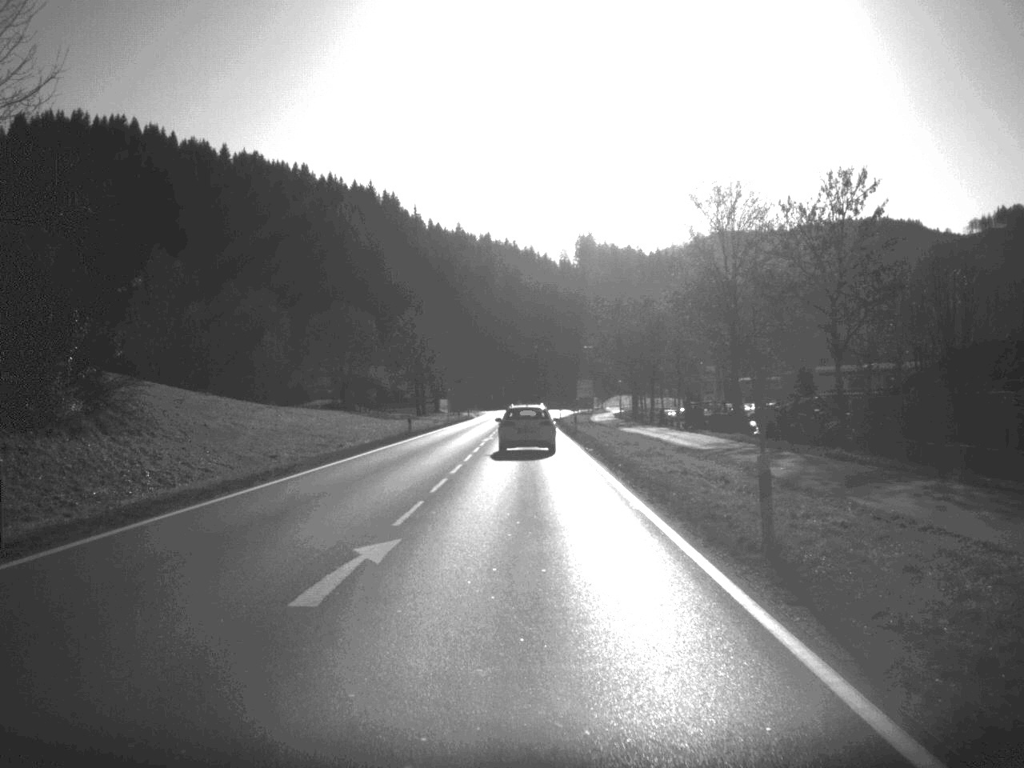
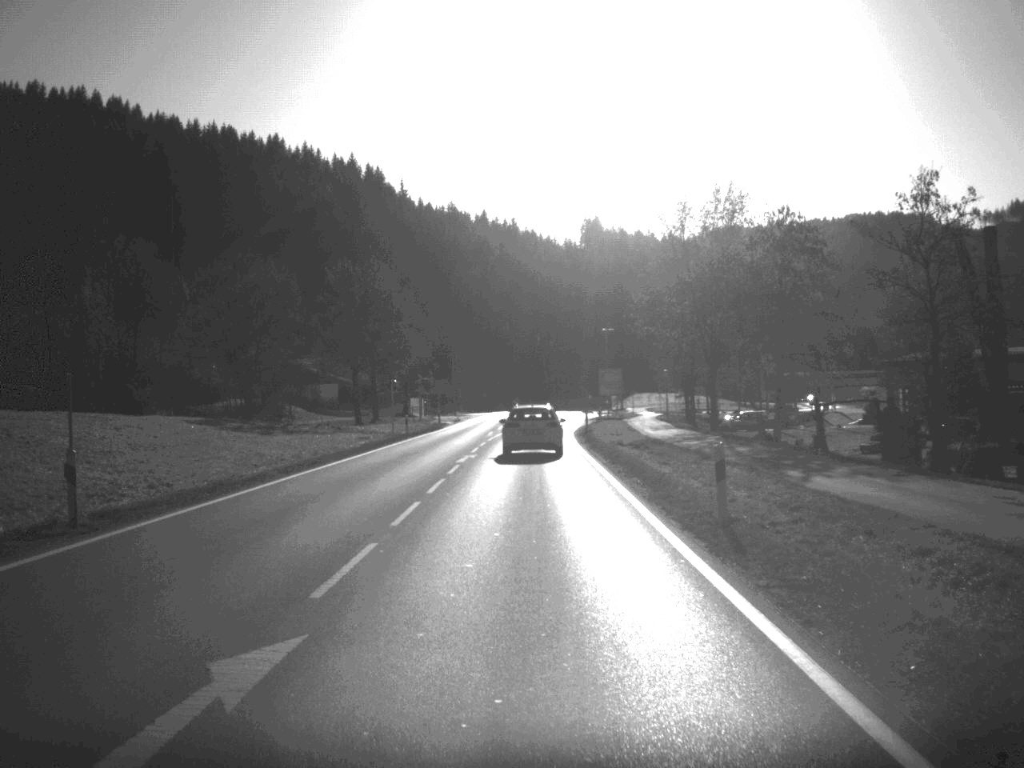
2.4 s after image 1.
(0.0, +47.7) m; 0°
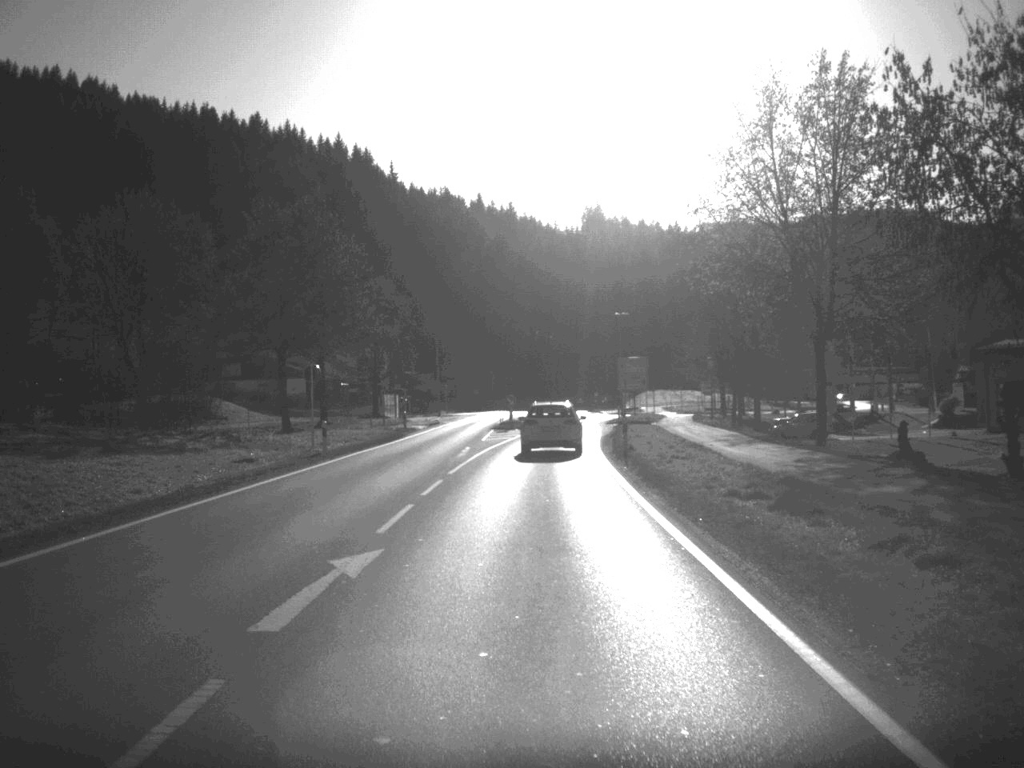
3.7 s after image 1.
(0.0, +24.9) m; 0°
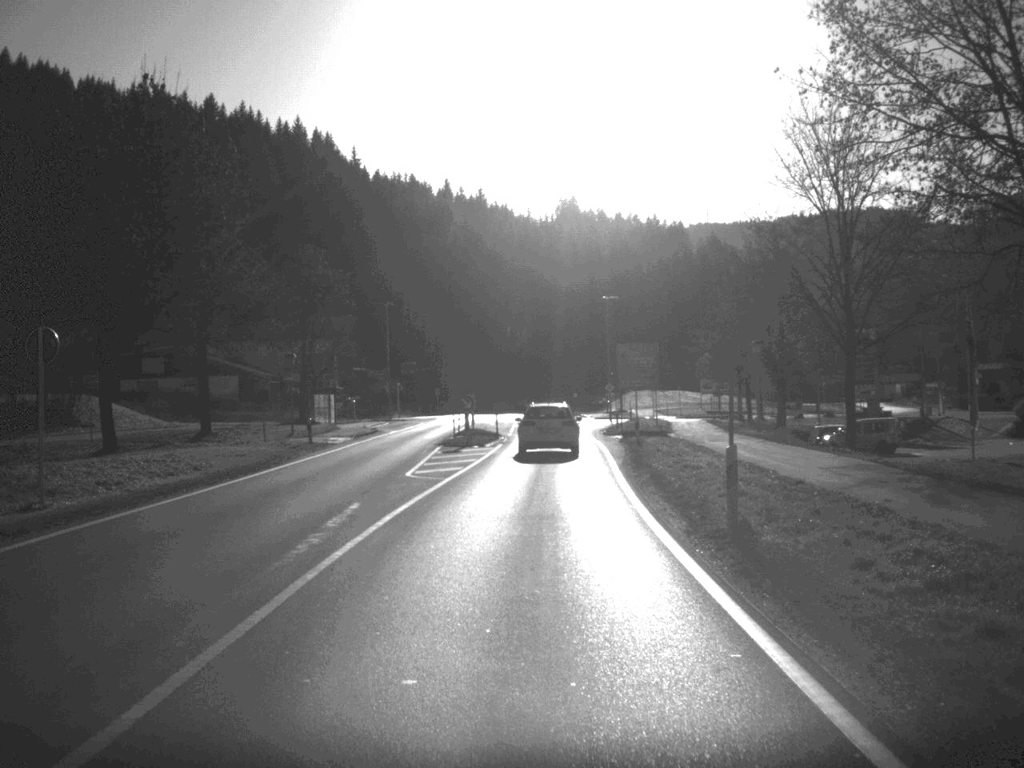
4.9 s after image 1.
(+0.2, +22.5) m; +1°
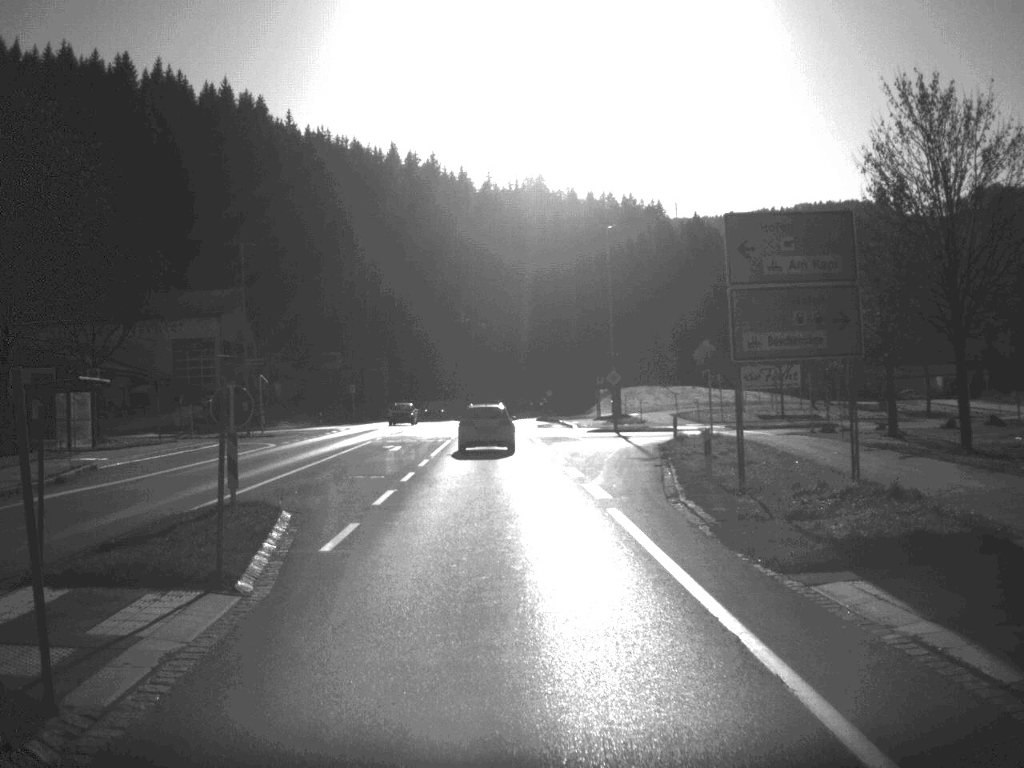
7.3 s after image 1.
(+0.9, +44.2) m; +1°
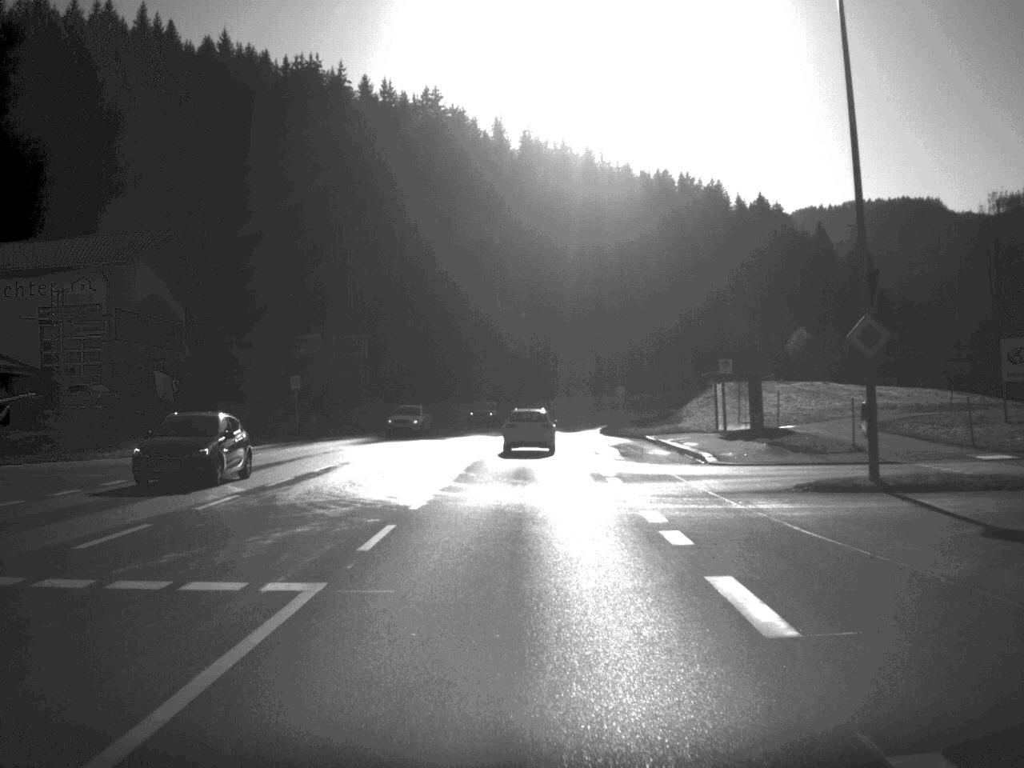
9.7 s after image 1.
(-1.0, +41.6) m; -2°
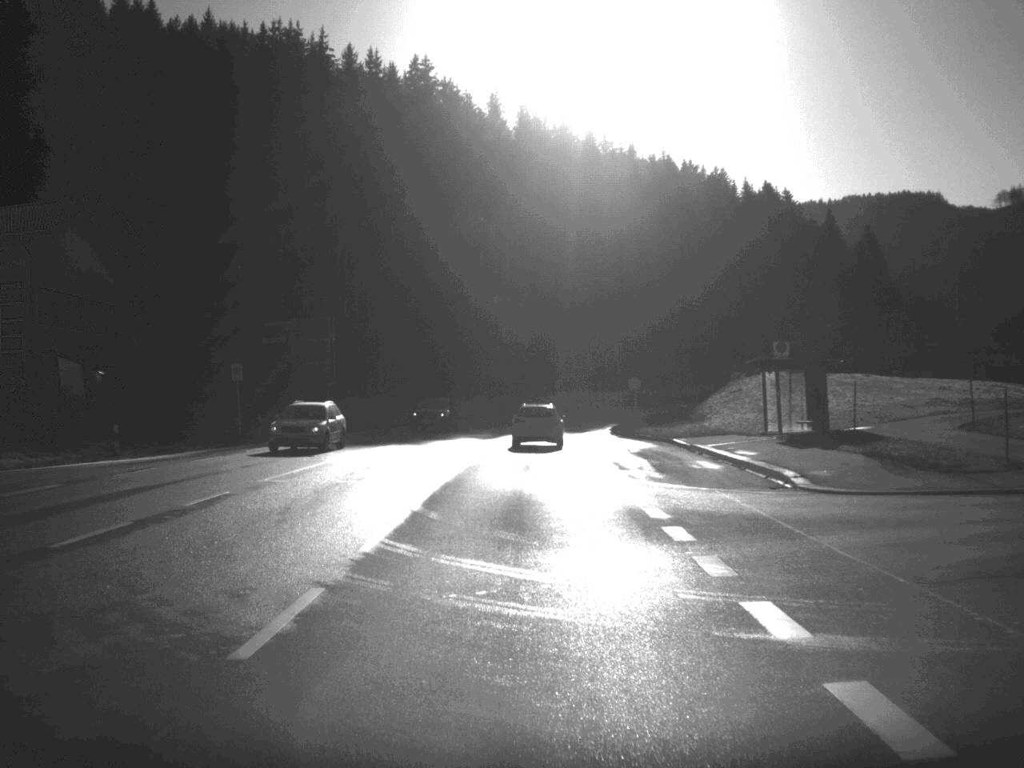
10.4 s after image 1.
(0.0, +11.7) m; 0°
